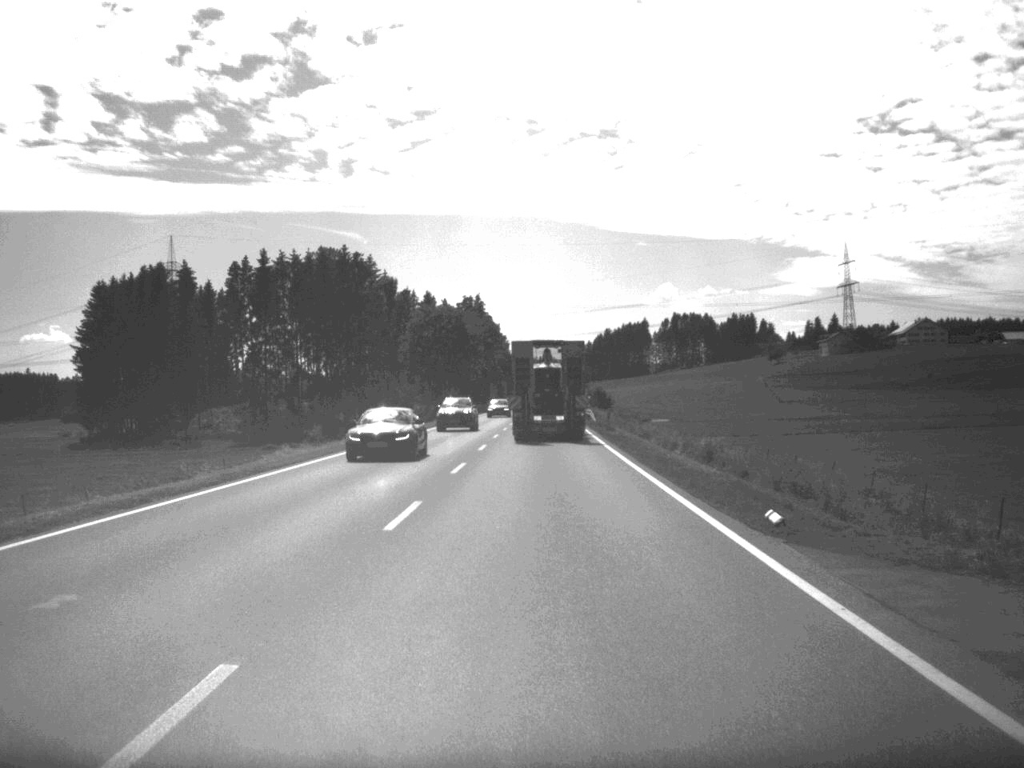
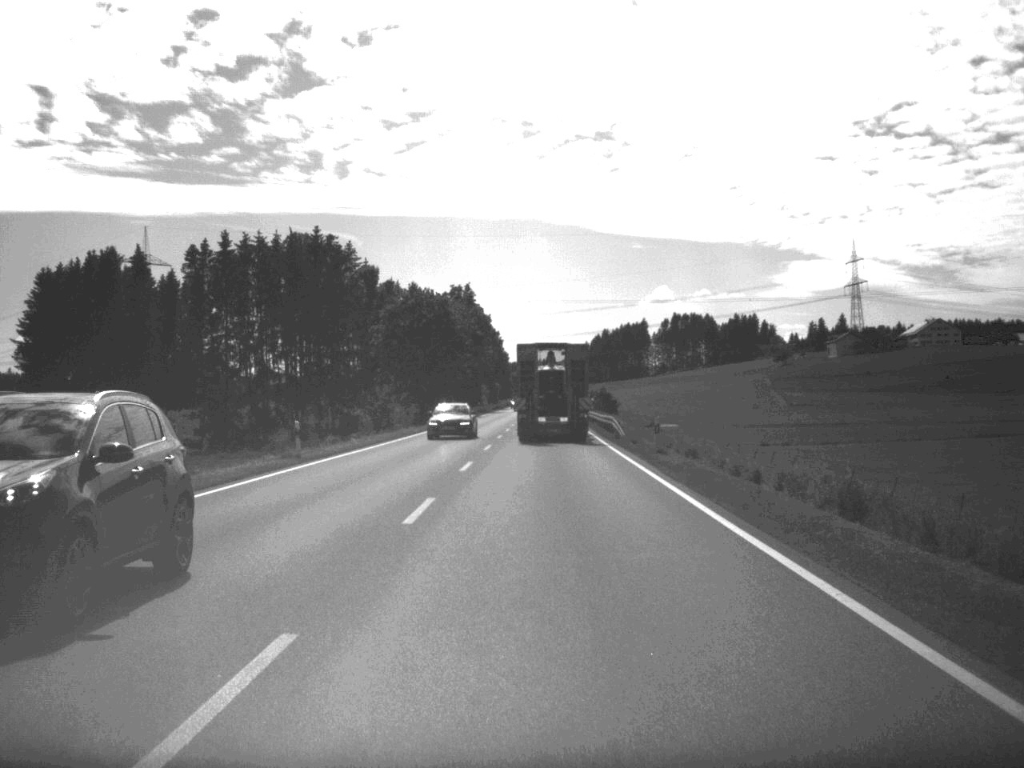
(0.0, +22.7) m; 0°
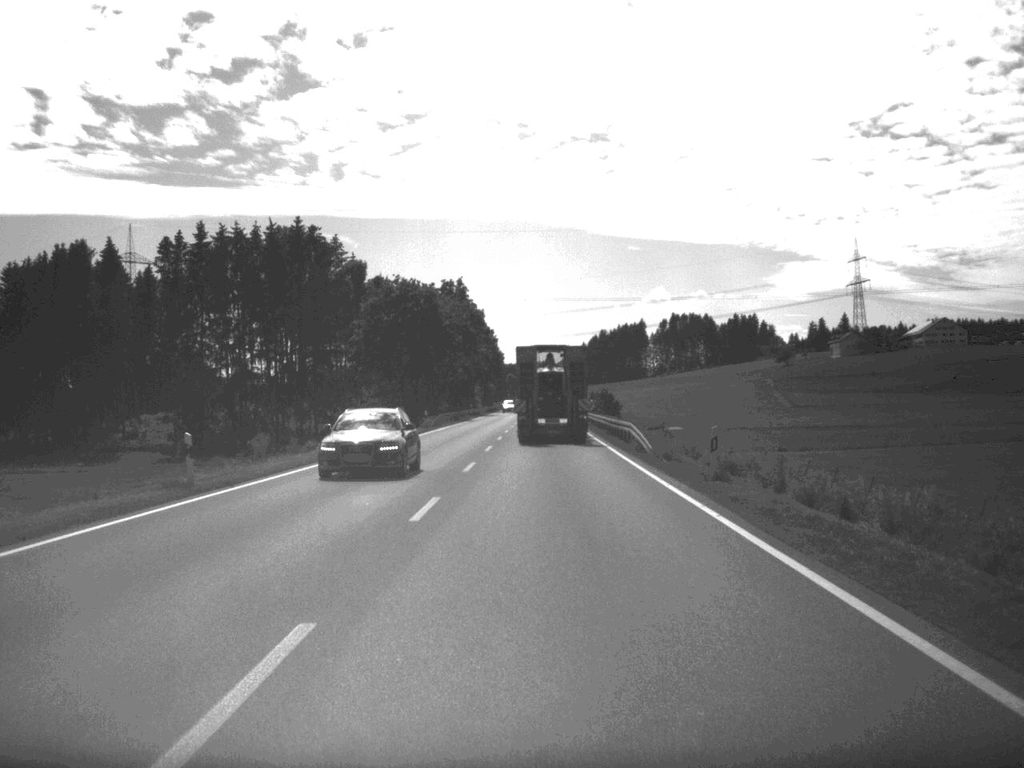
(0.0, +11.2) m; 0°
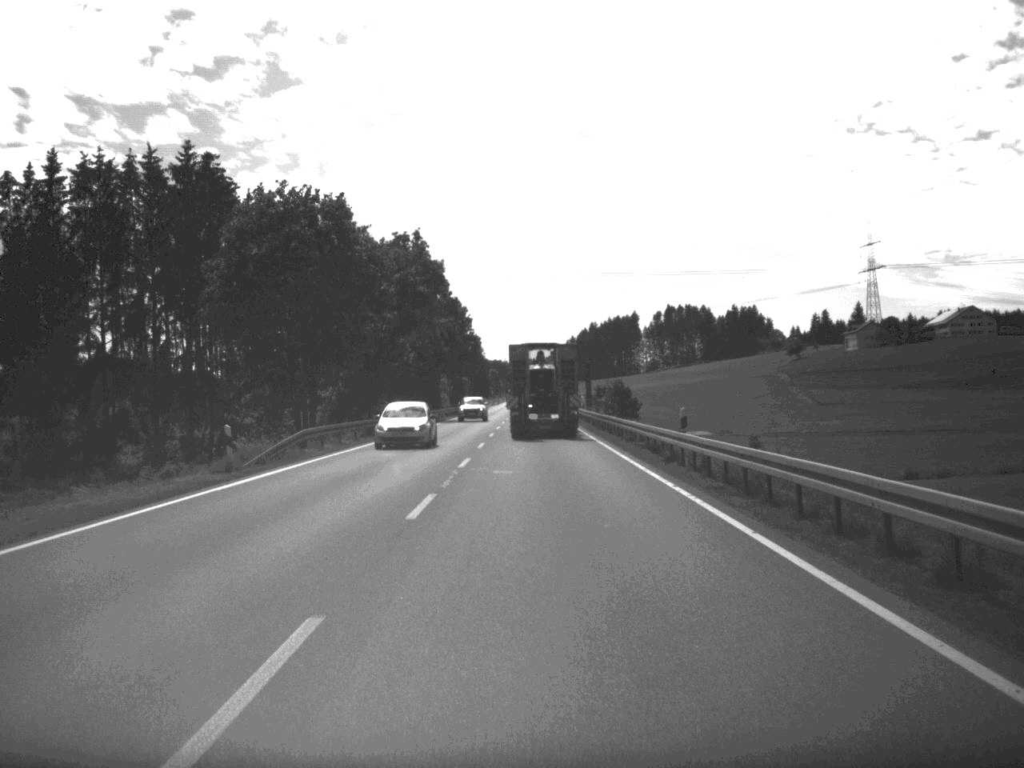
(+0.2, +47.3) m; 0°
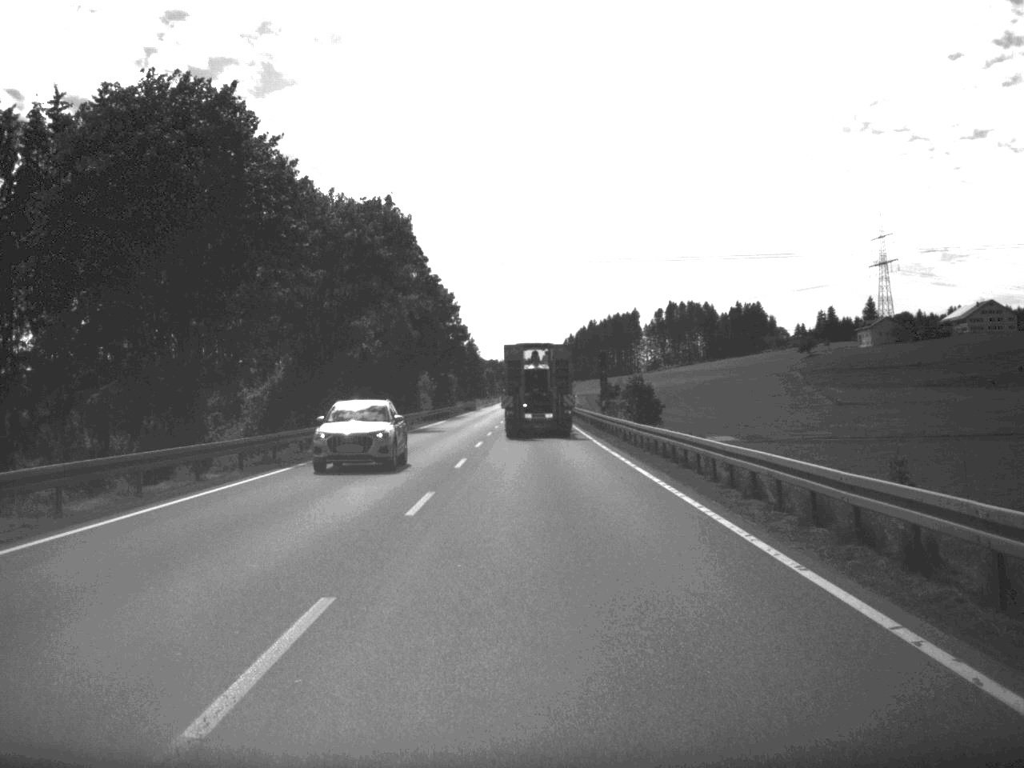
(0.0, +22.9) m; 0°
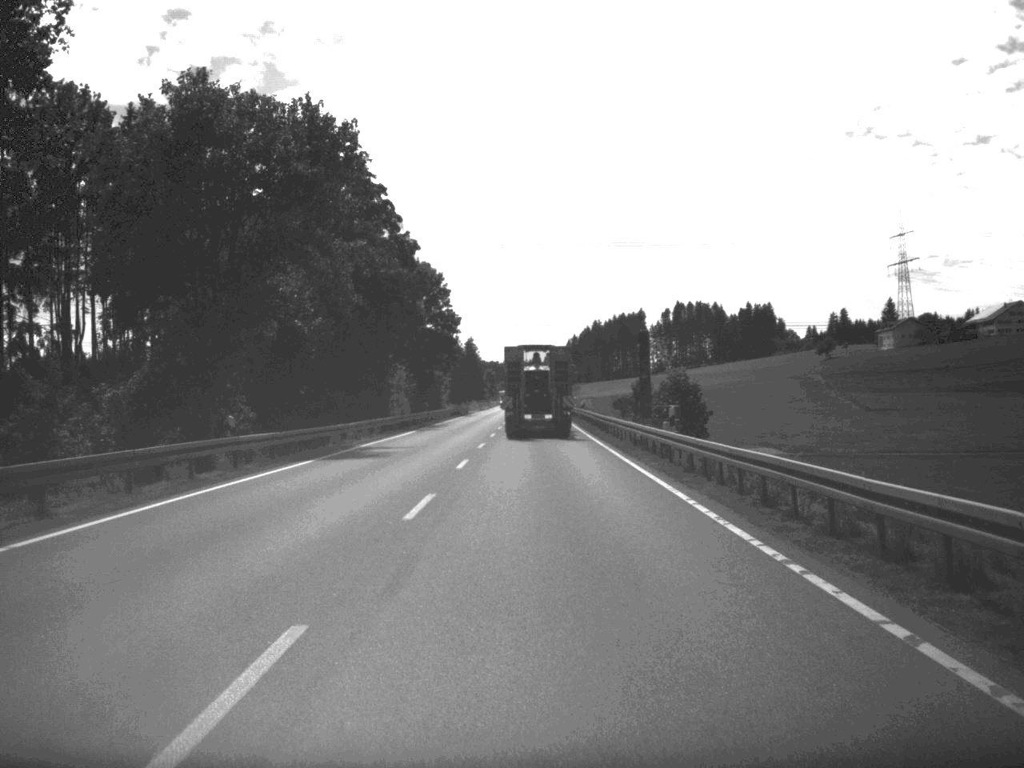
(-0.1, +24.4) m; 0°
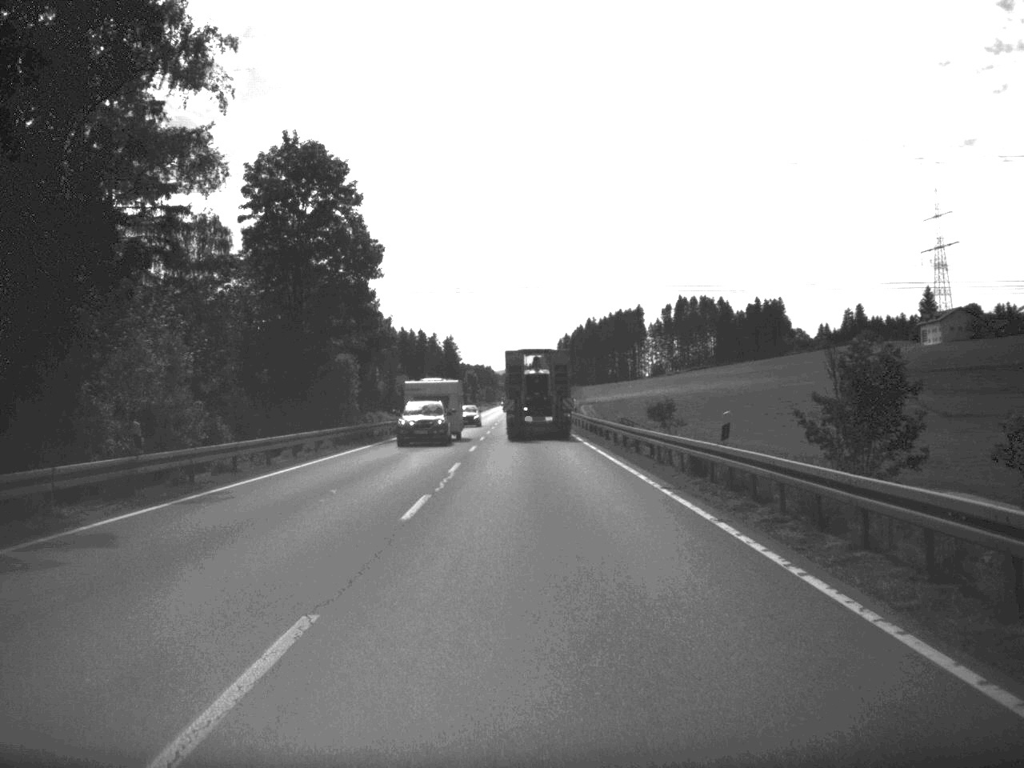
(0.0, +58.9) m; 0°
